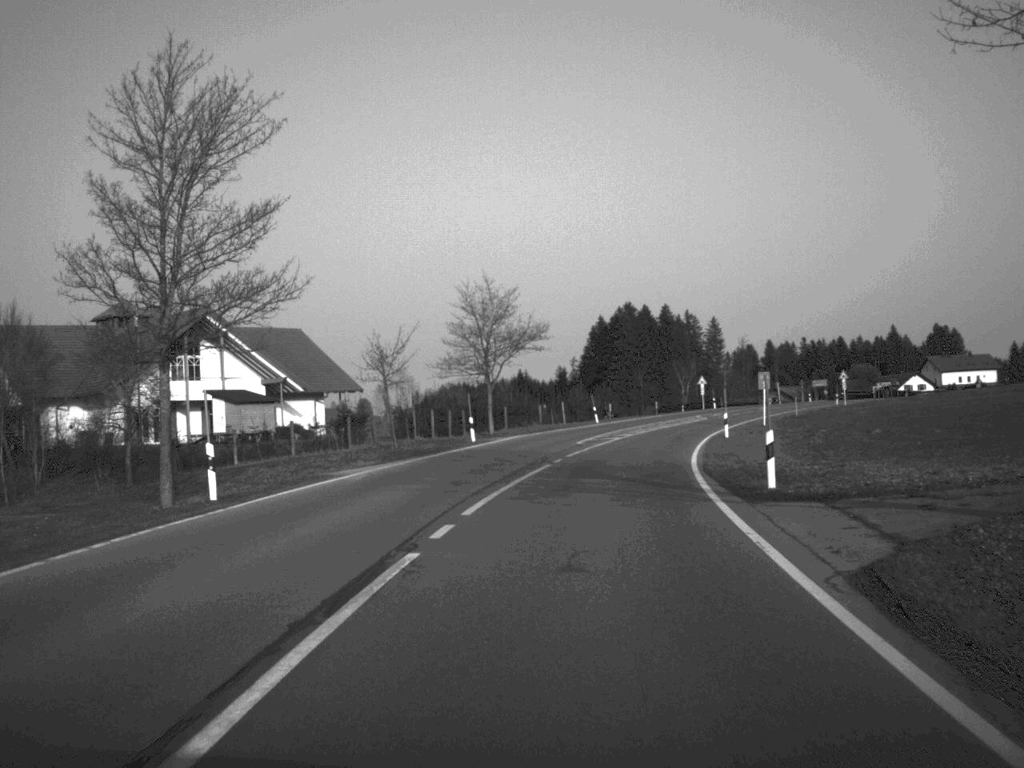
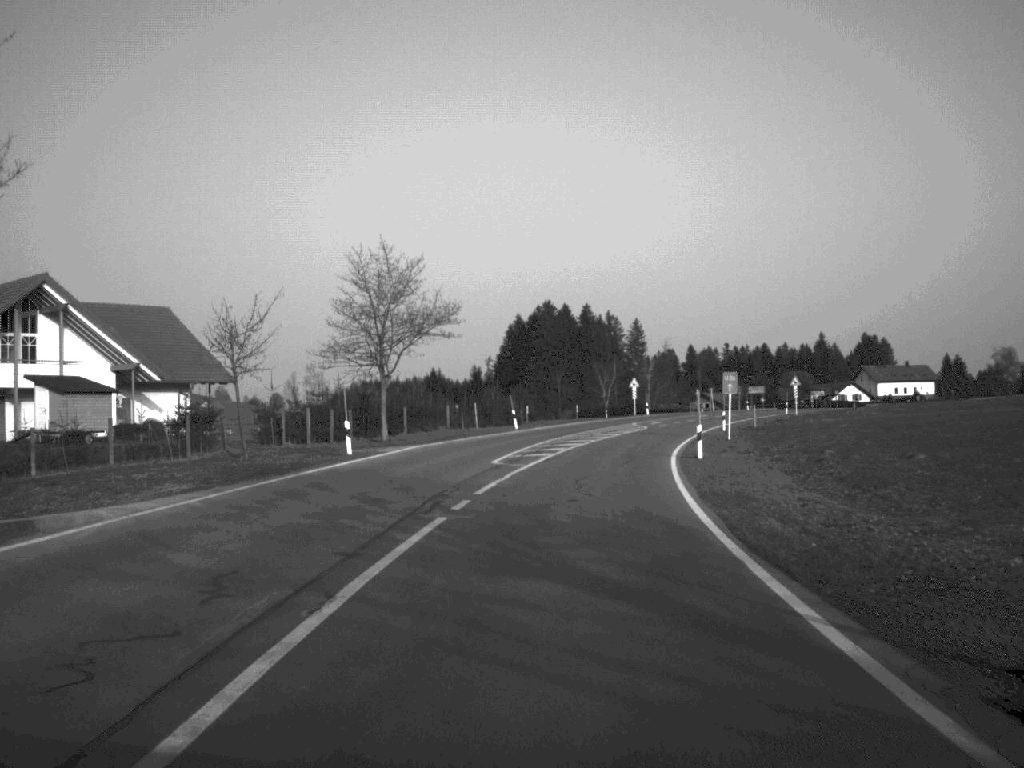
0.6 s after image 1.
(+0.5, +14.1) m; +4°
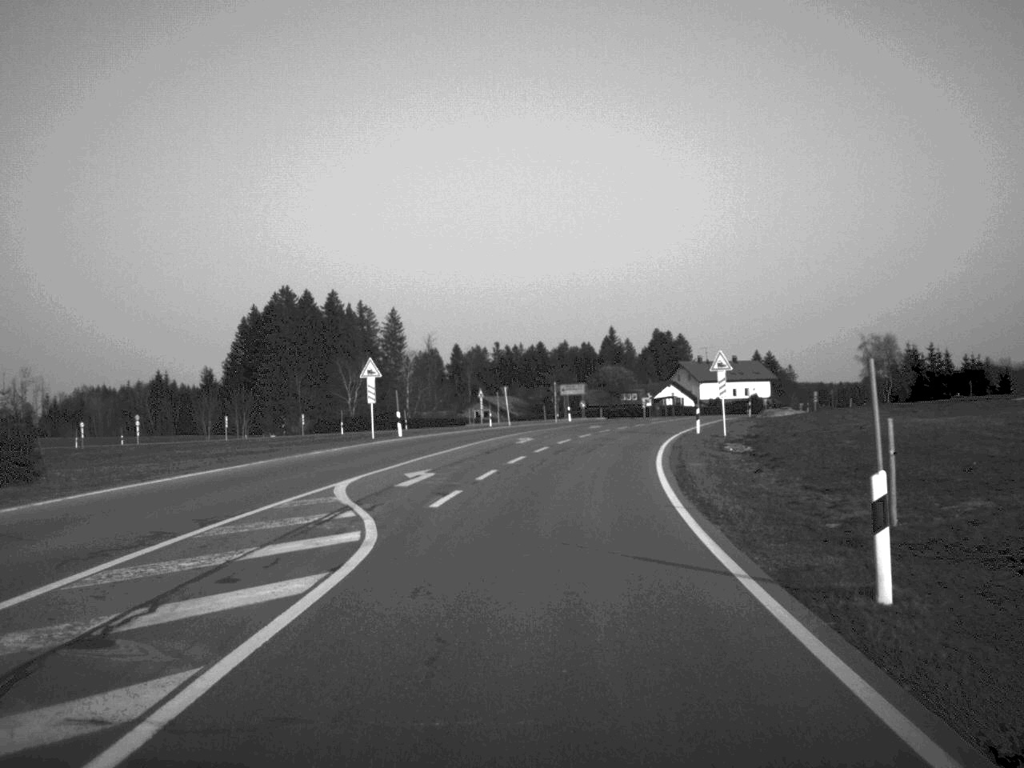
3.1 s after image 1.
(+5.6, +56.8) m; +11°
